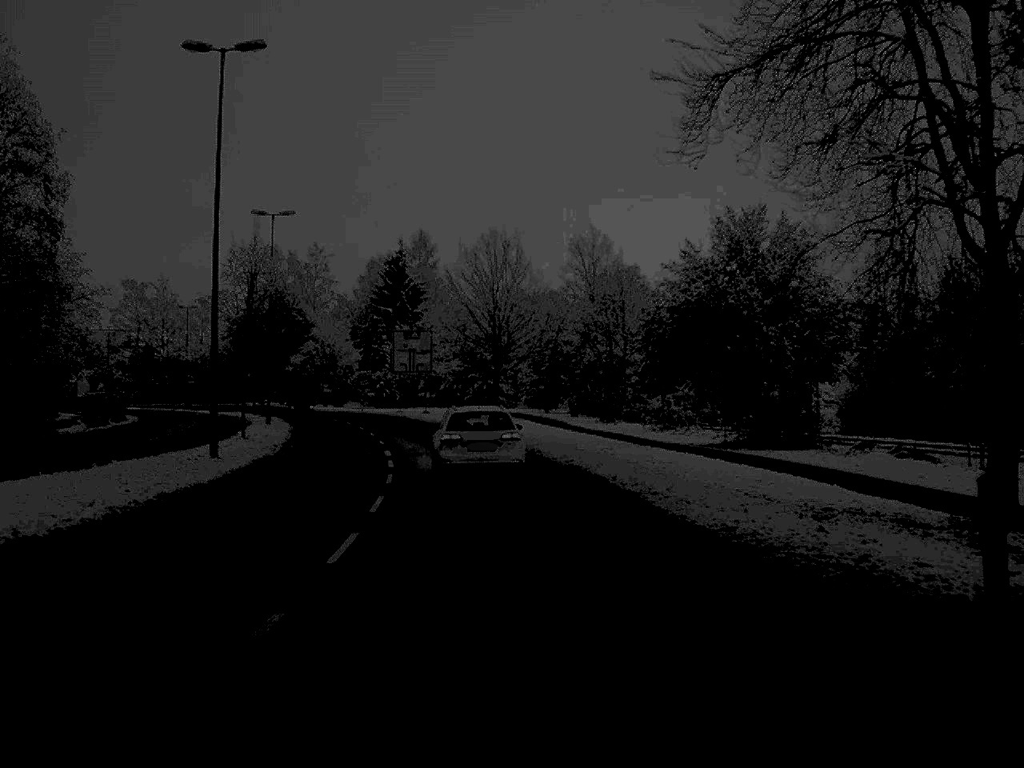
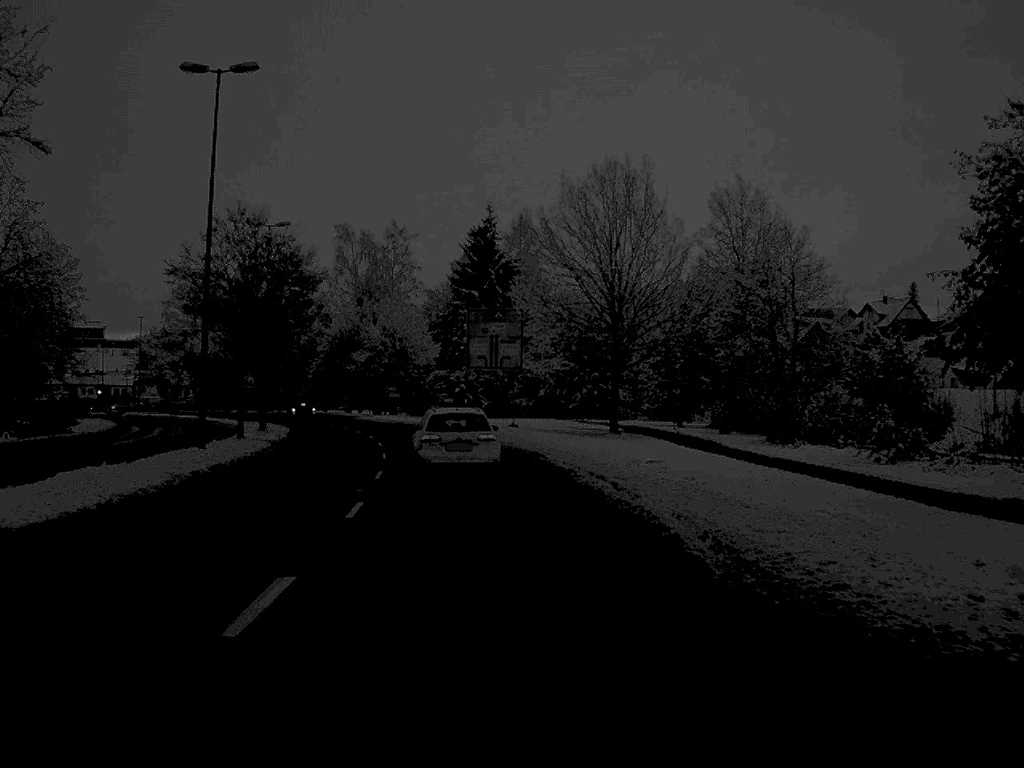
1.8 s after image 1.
(-1.1, +28.1) m; -5°
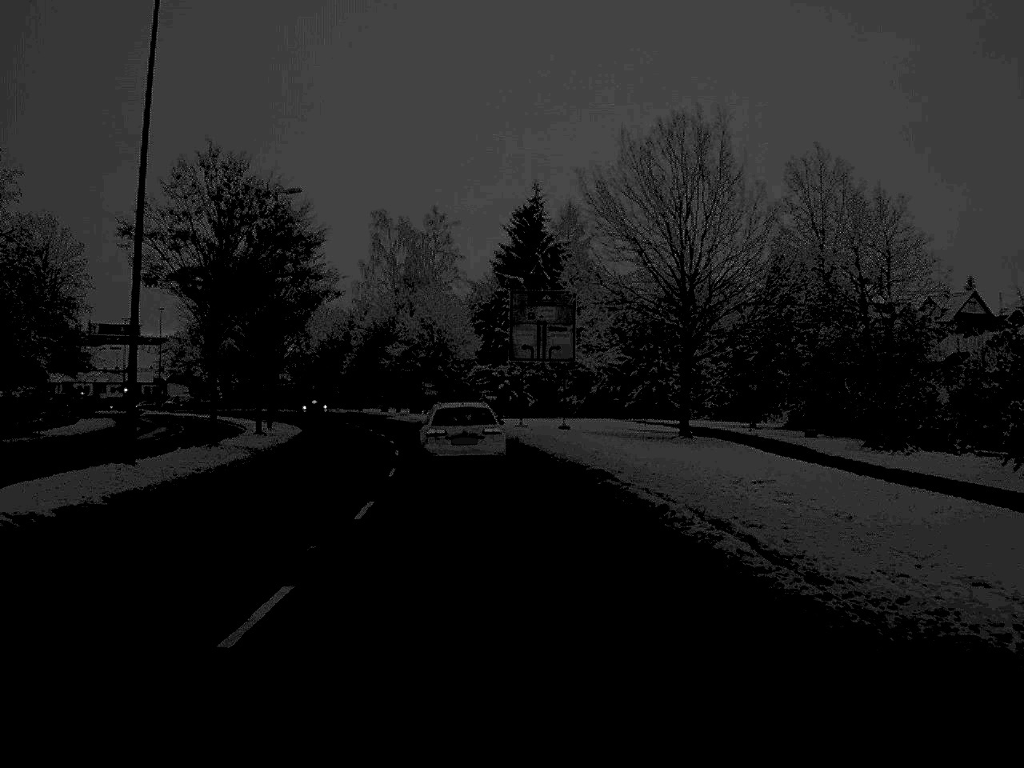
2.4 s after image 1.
(-0.2, +9.7) m; -2°
